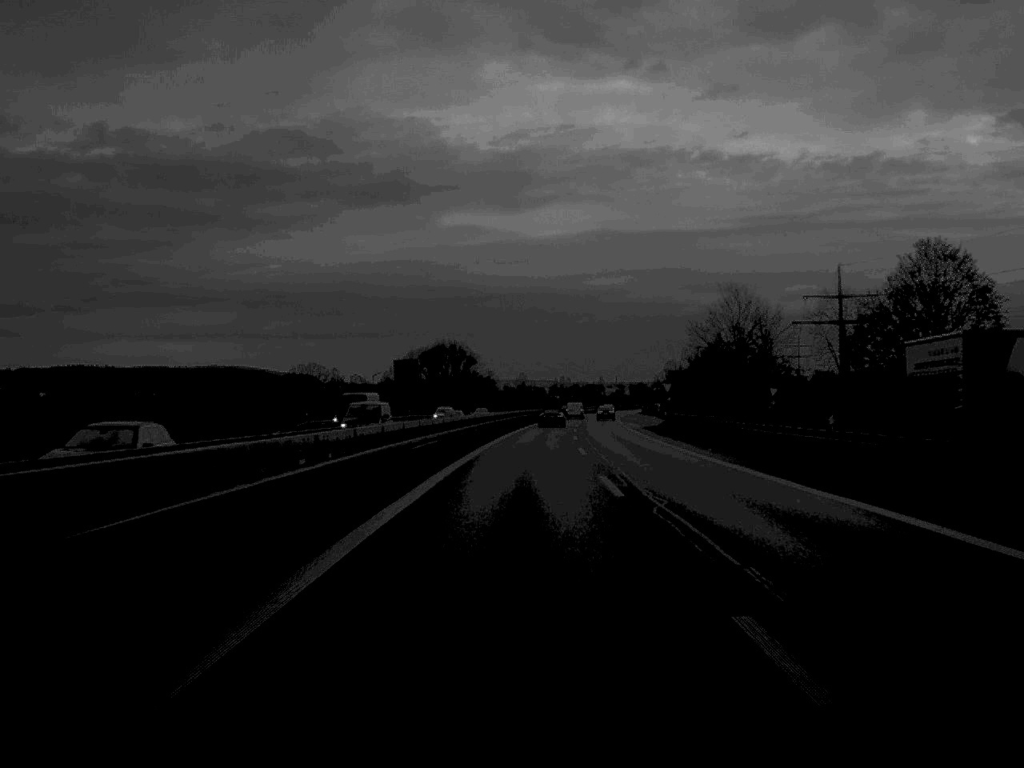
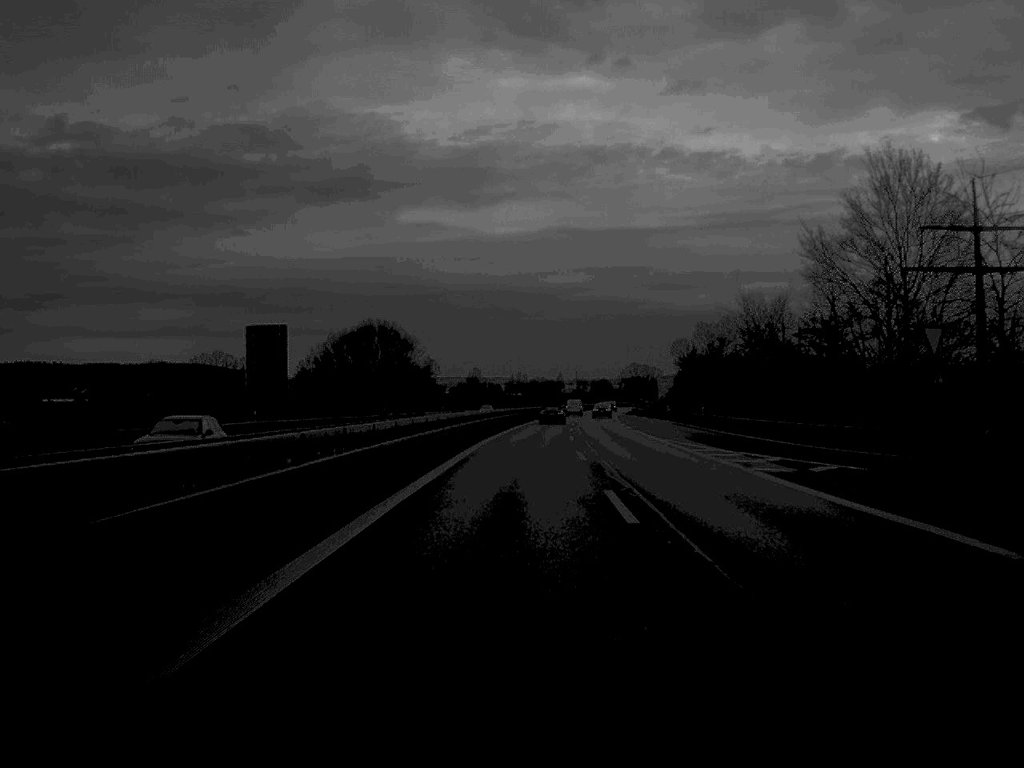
(+1.0, +60.0) m; +2°
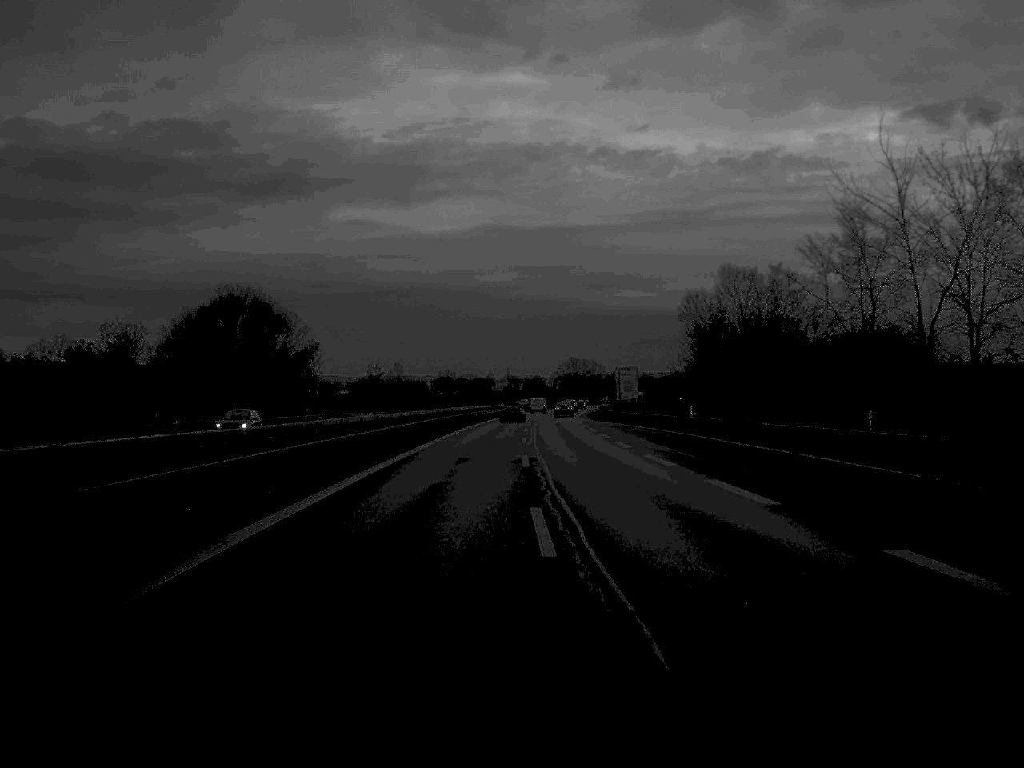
(+1.6, +58.1) m; +3°
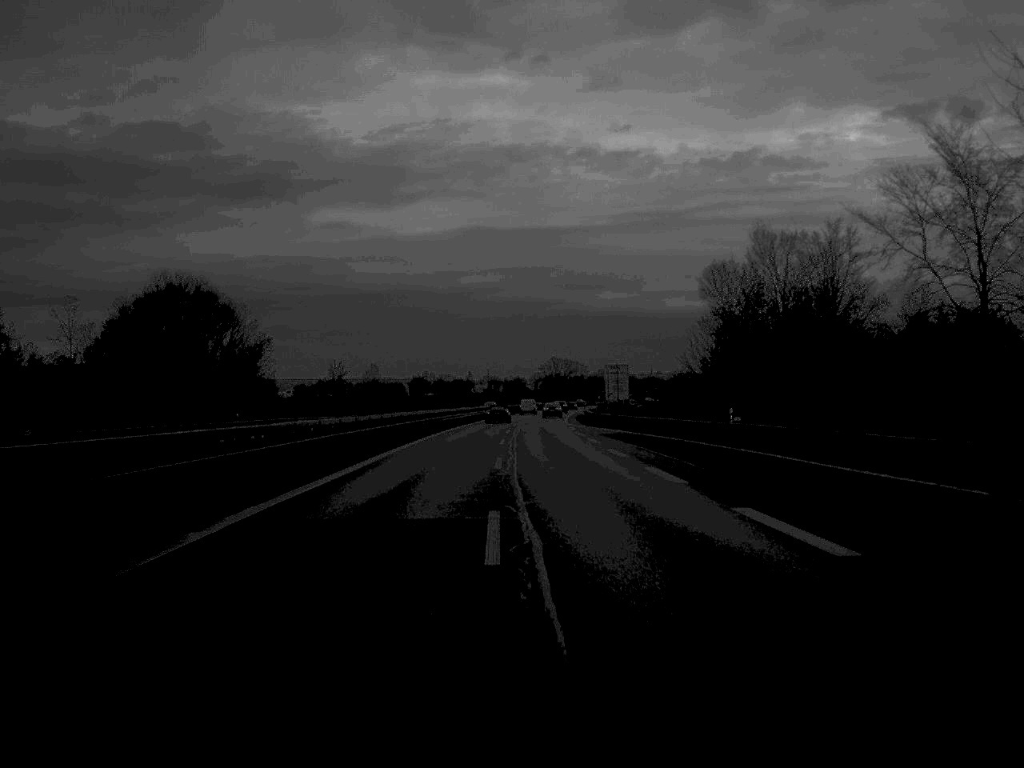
(+0.1, +18.8) m; +1°
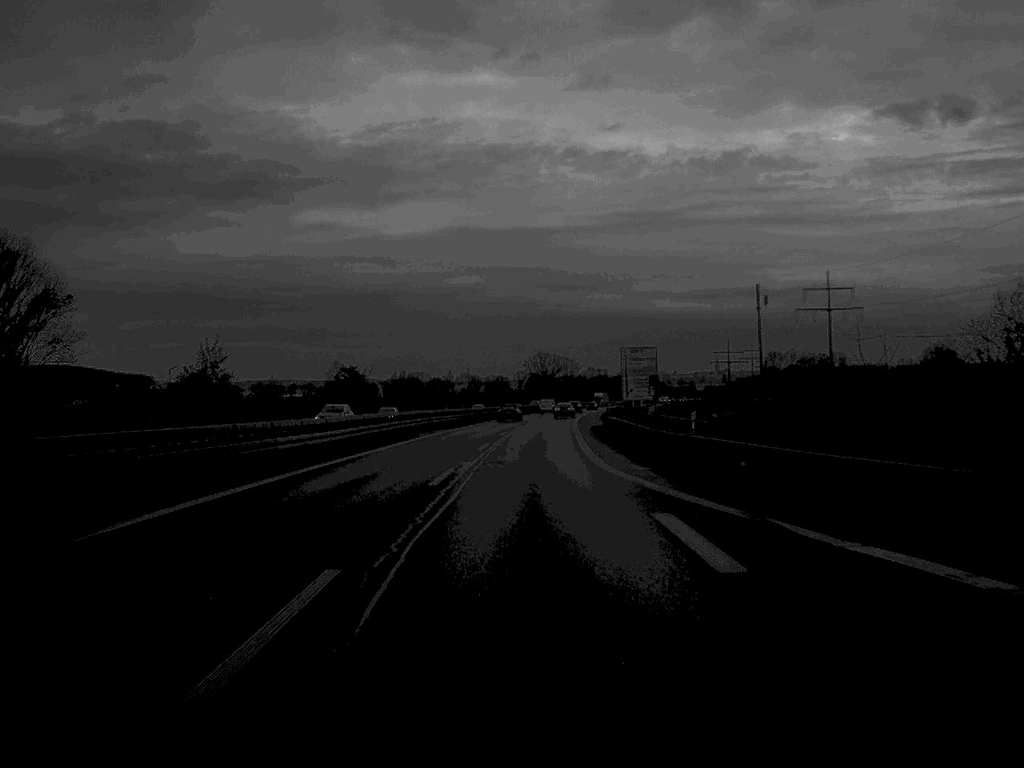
(+0.6, +60.8) m; +1°
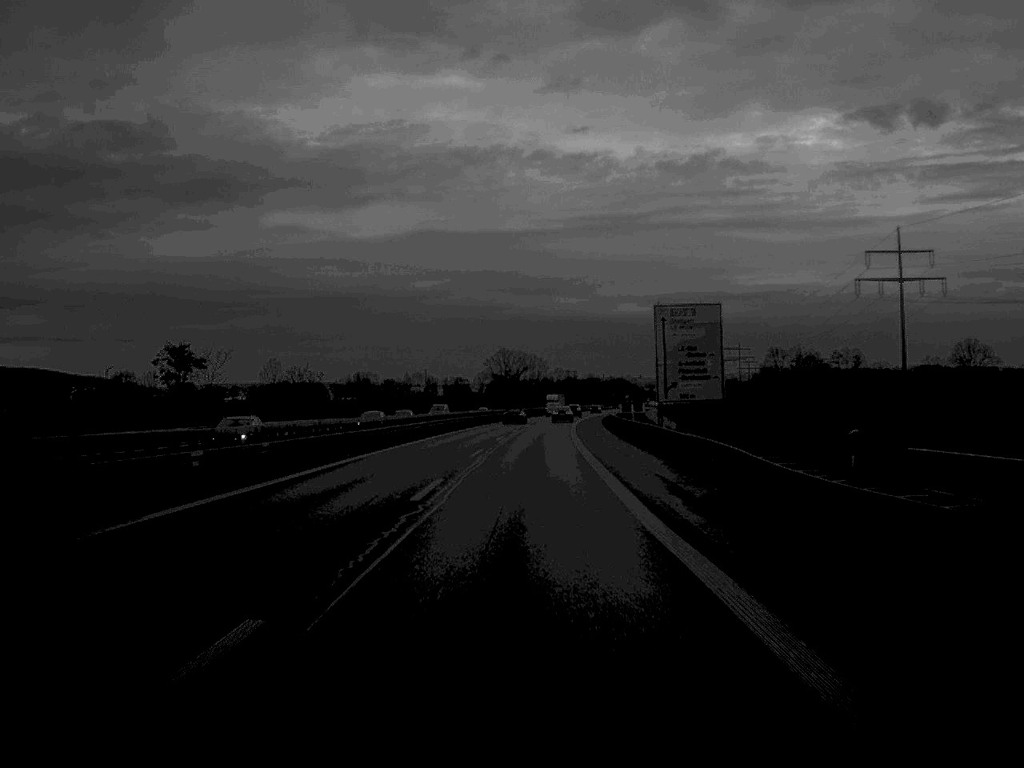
(+0.8, +57.2) m; +2°
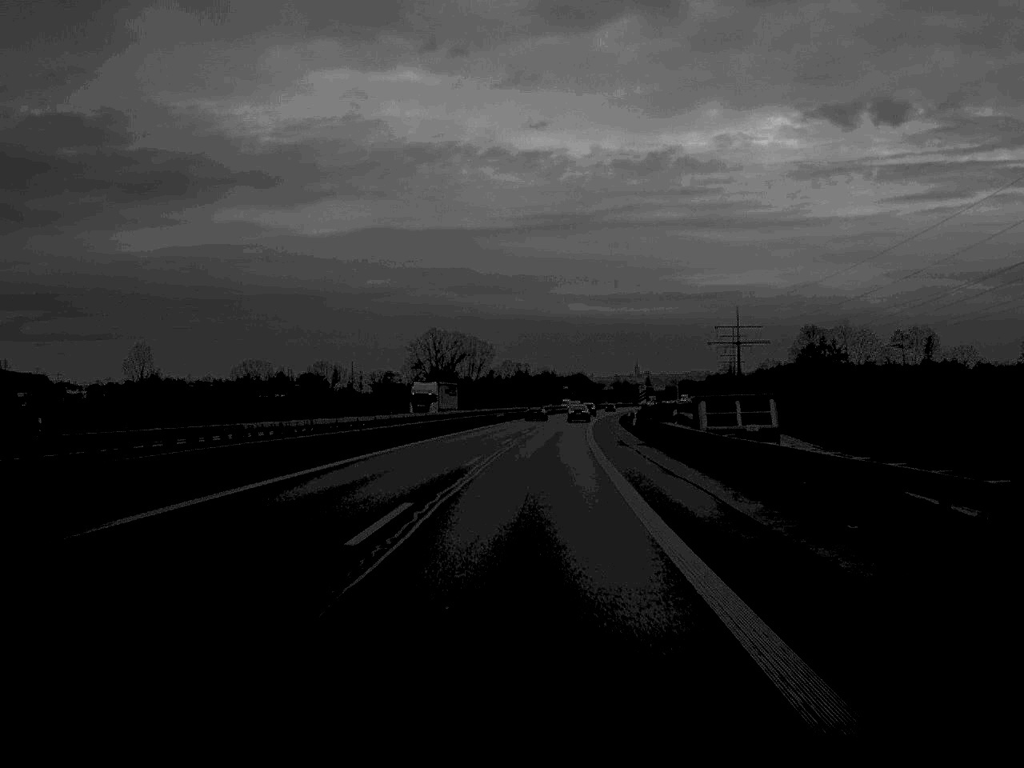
(+2.3, +98.3) m; +2°
